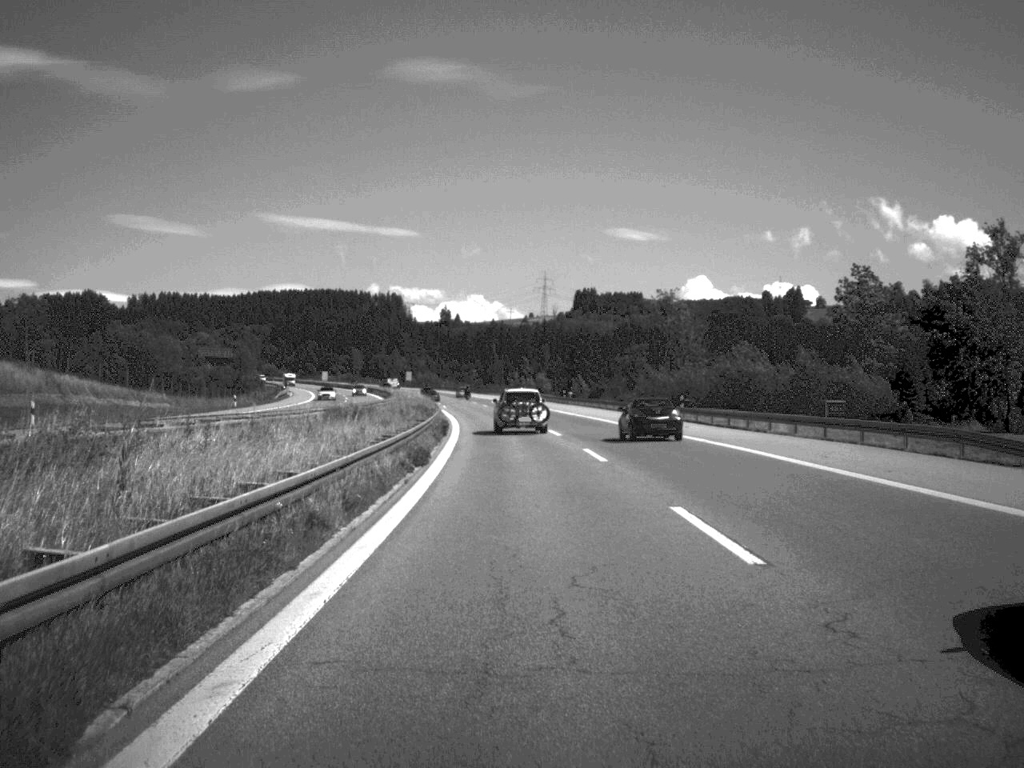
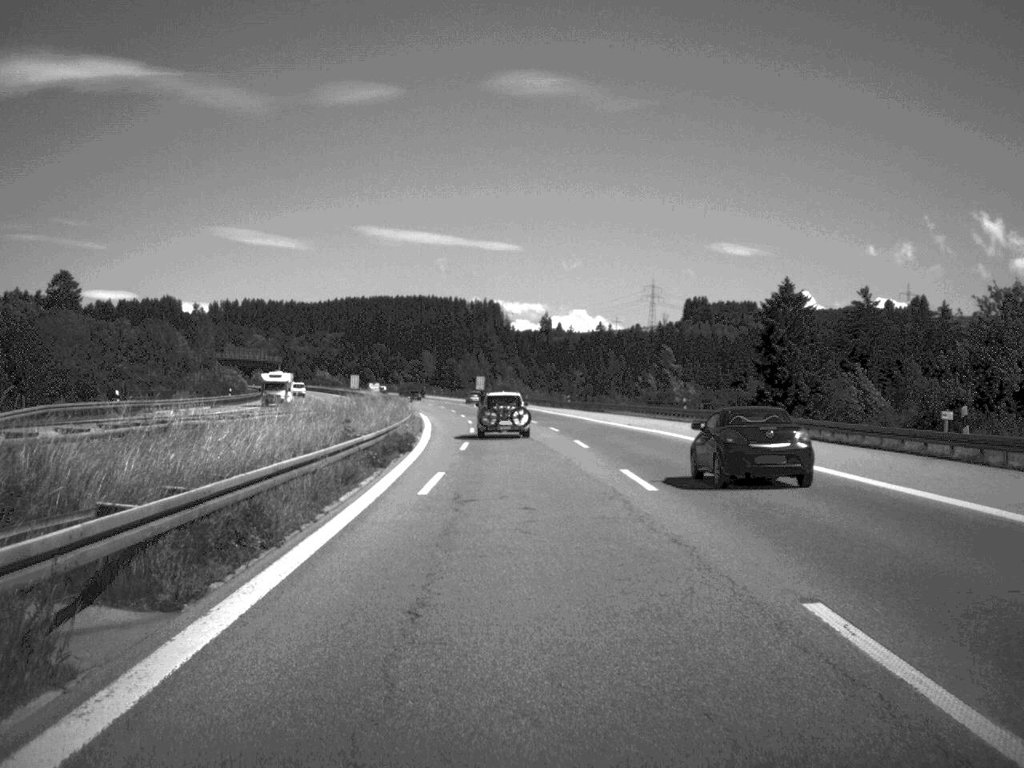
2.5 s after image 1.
(-4.0, +93.9) m; -5°
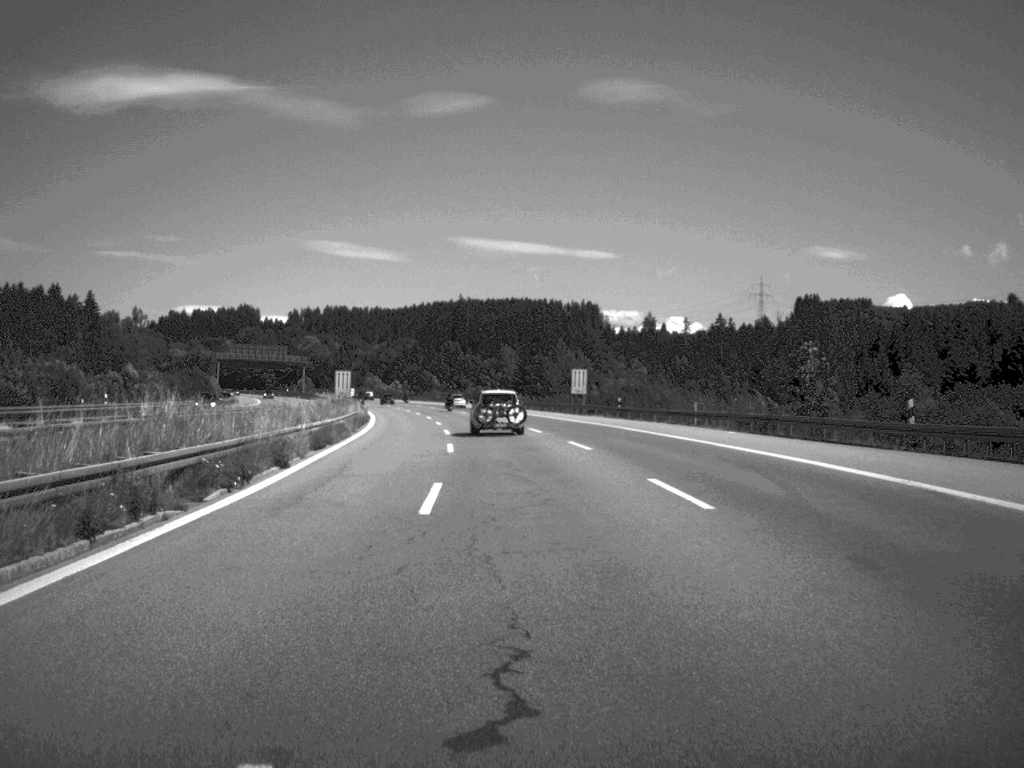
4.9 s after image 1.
(-3.4, +89.6) m; -5°
